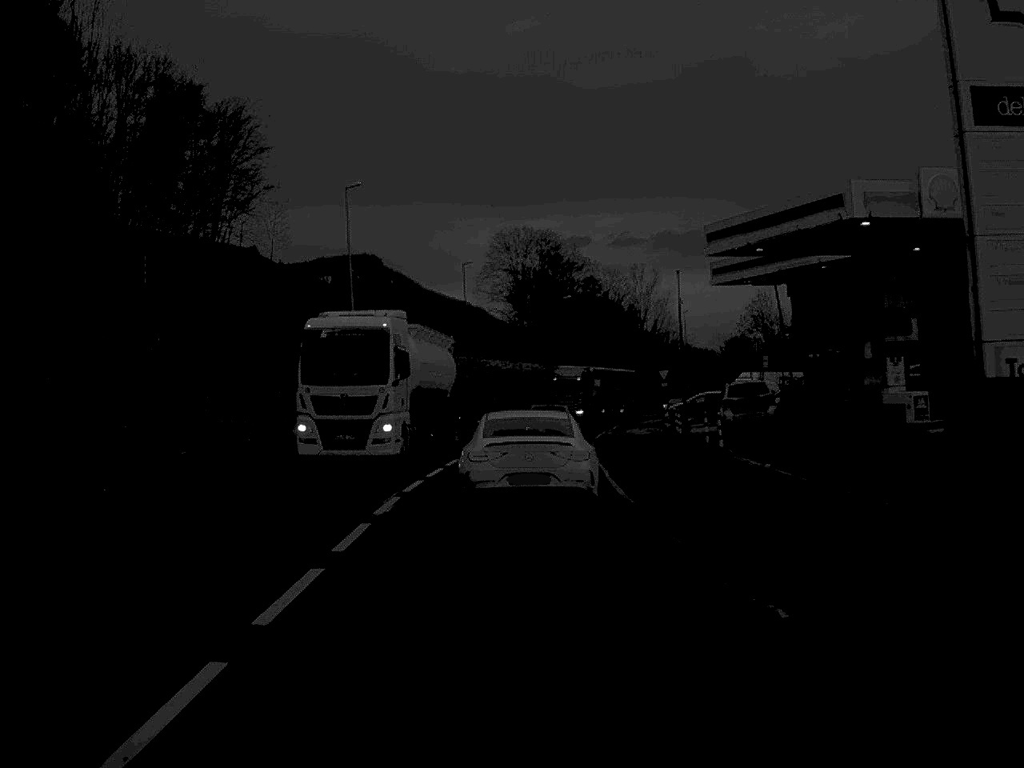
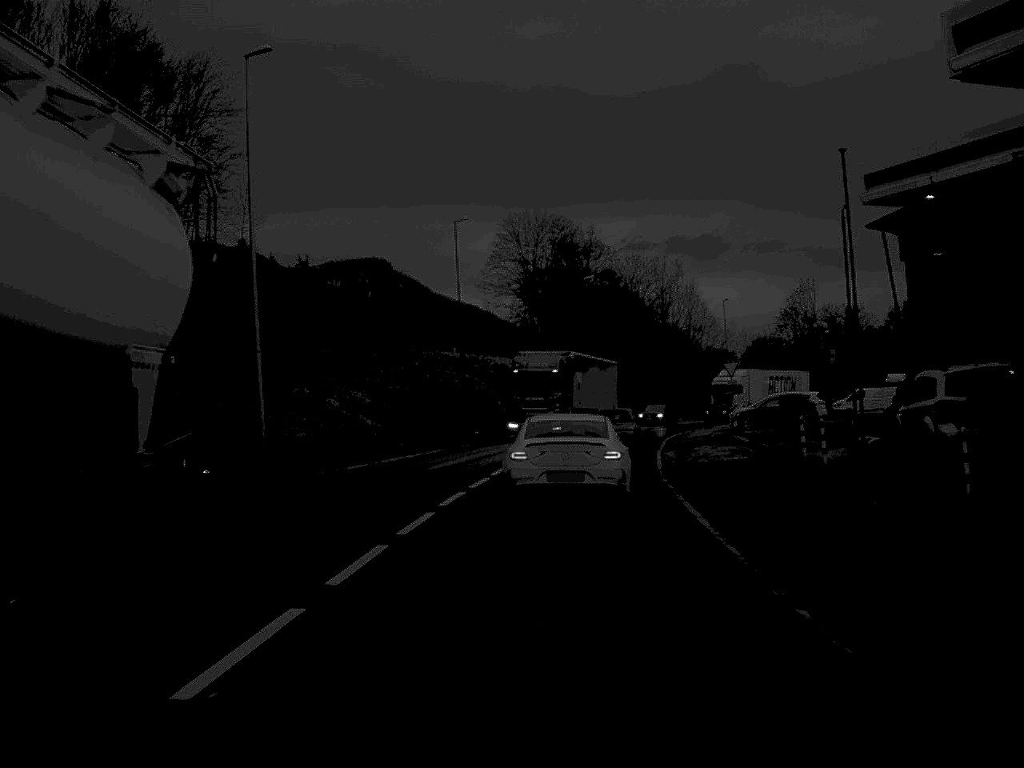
(-0.1, +20.2) m; 0°
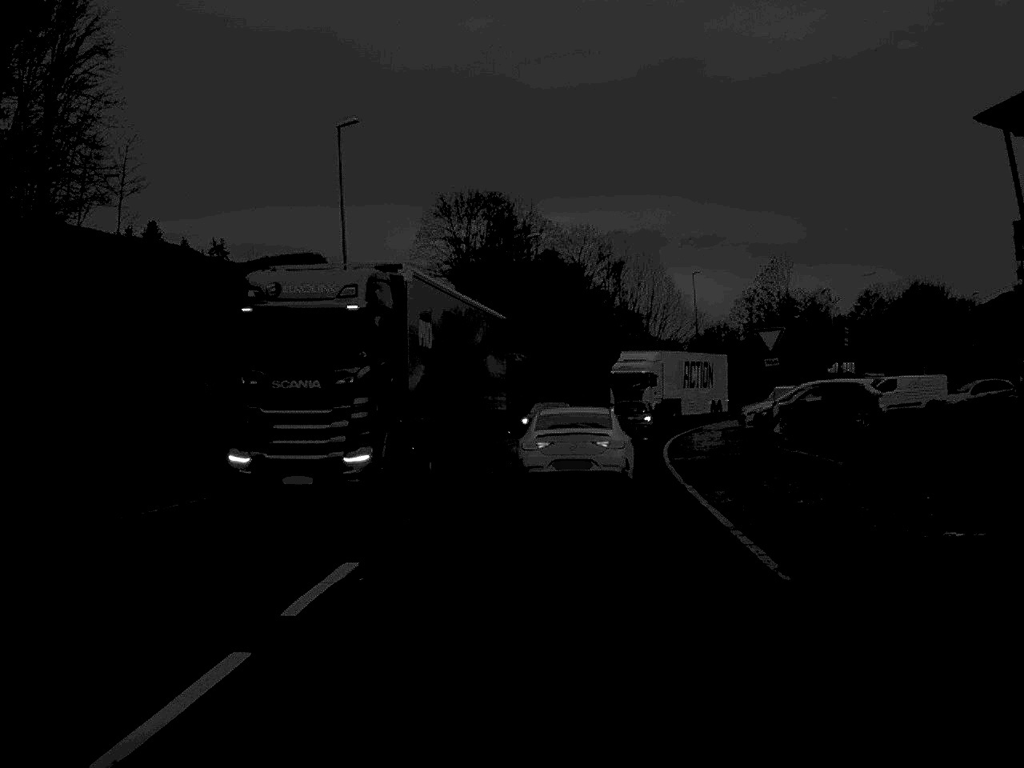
(+0.5, +19.7) m; +3°
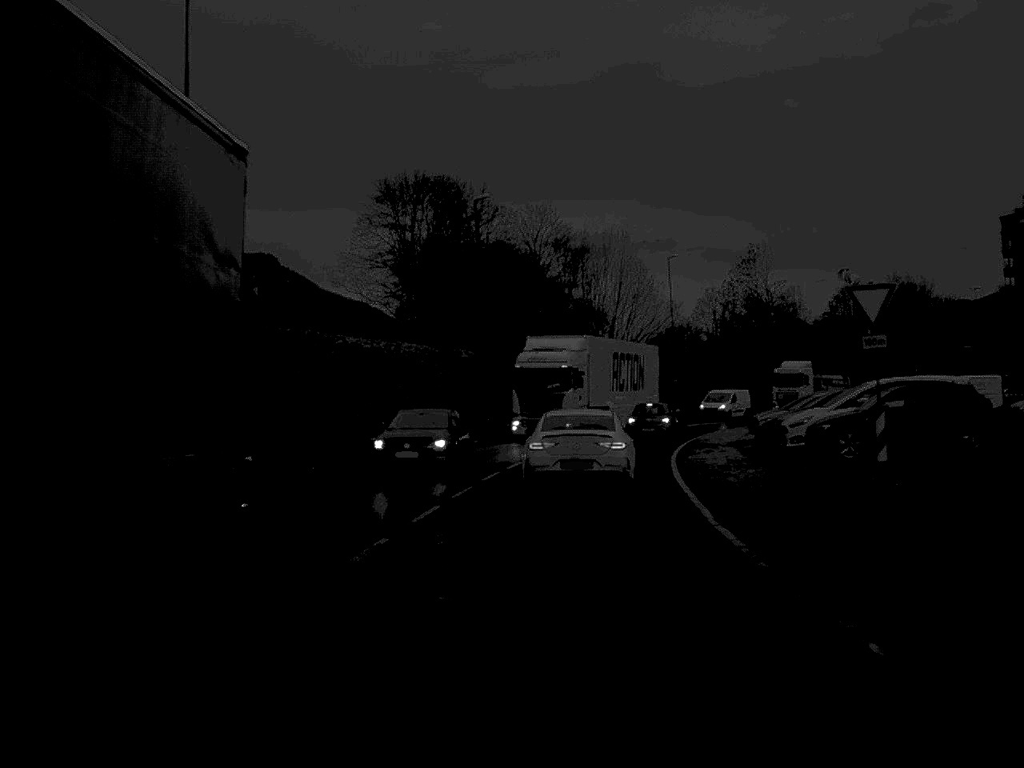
(+0.3, +13.6) m; +2°
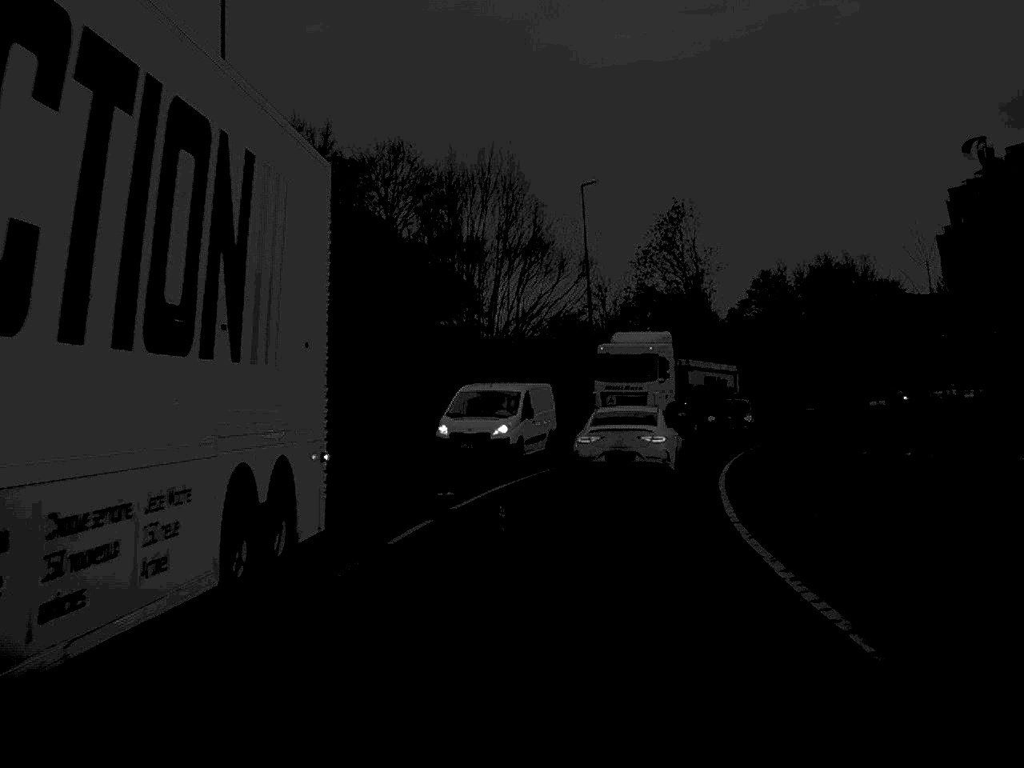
(+1.3, +29.0) m; +6°
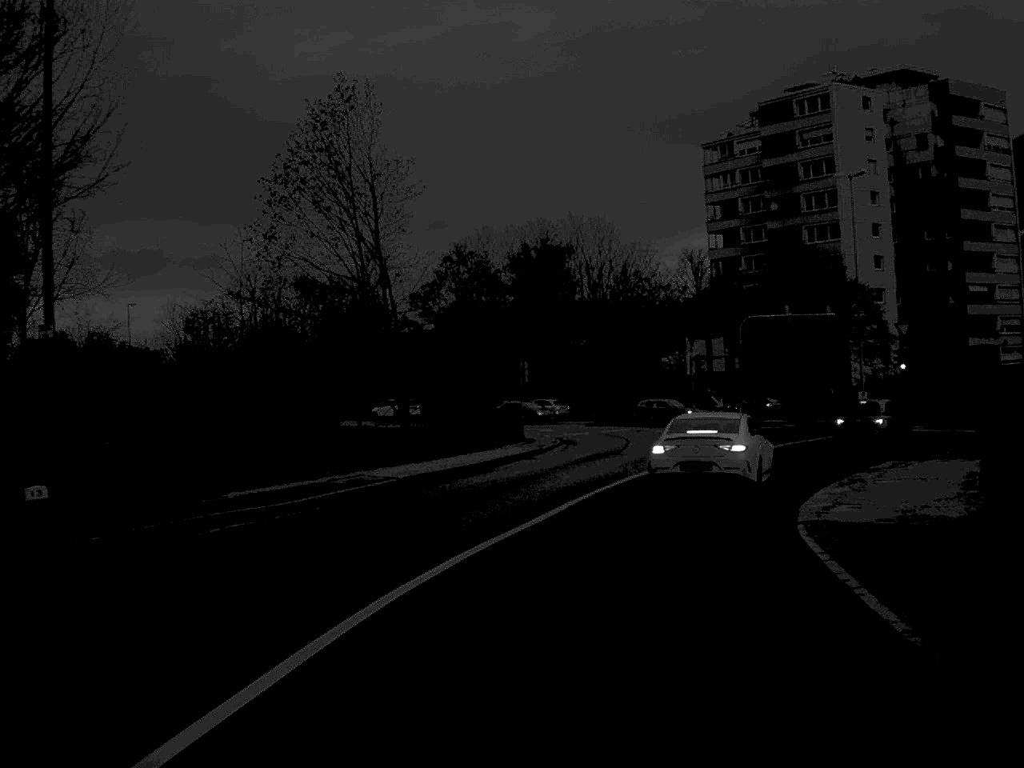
(+4.3, +36.7) m; +15°
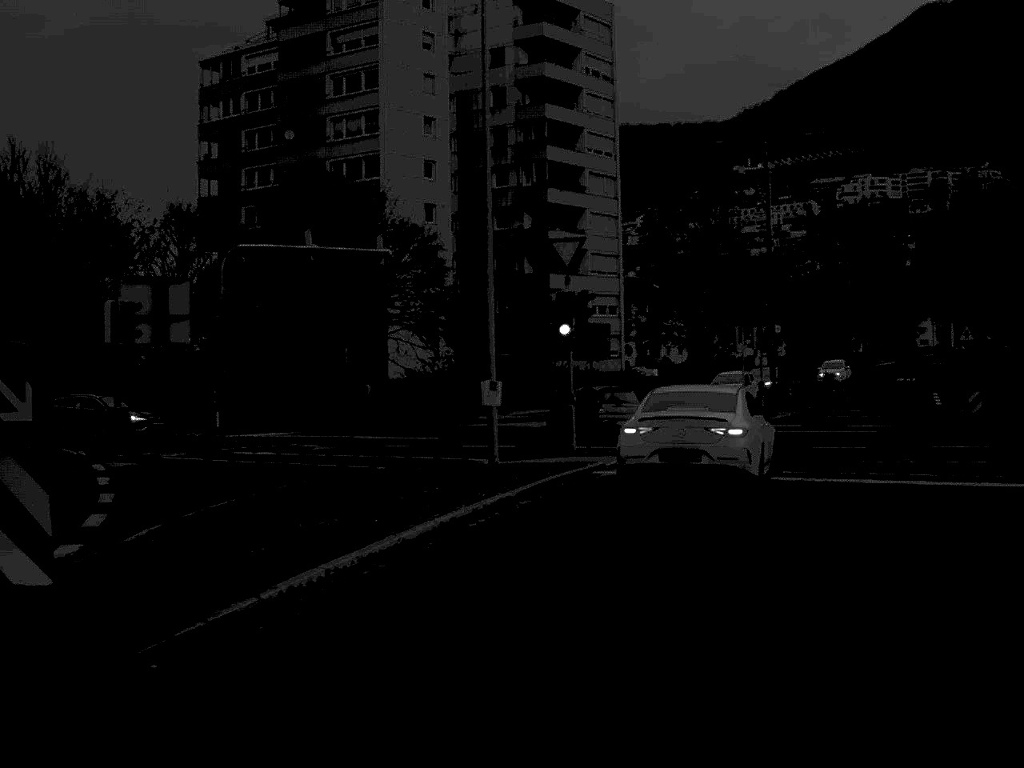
(+5.0, +28.9) m; +22°
